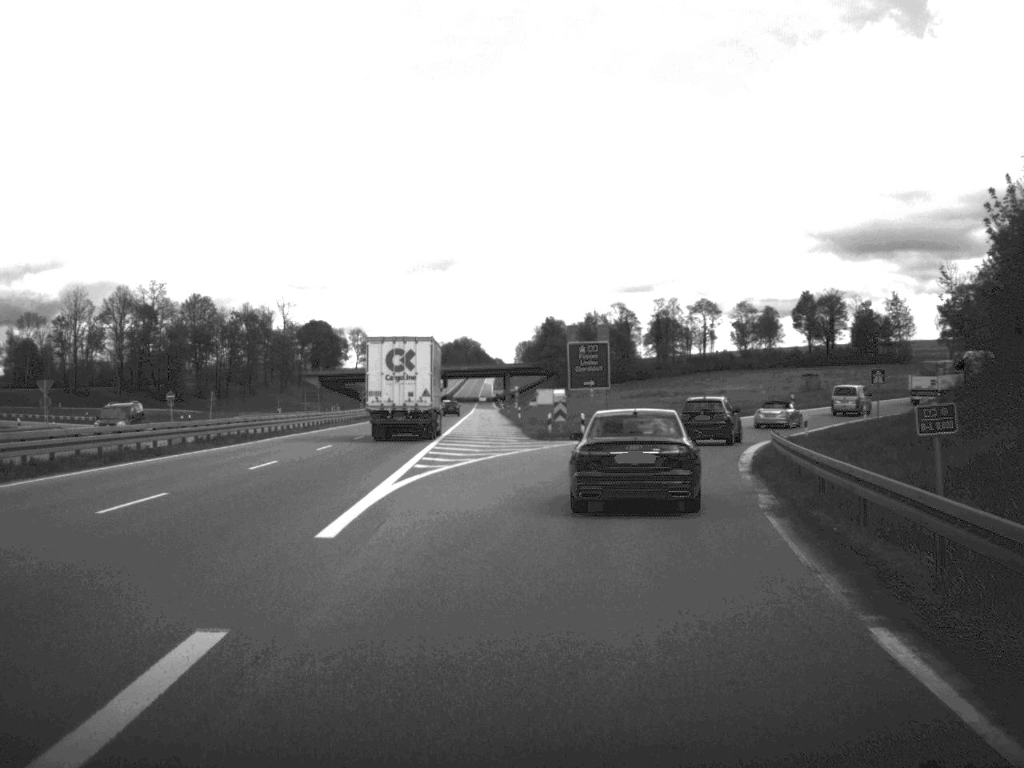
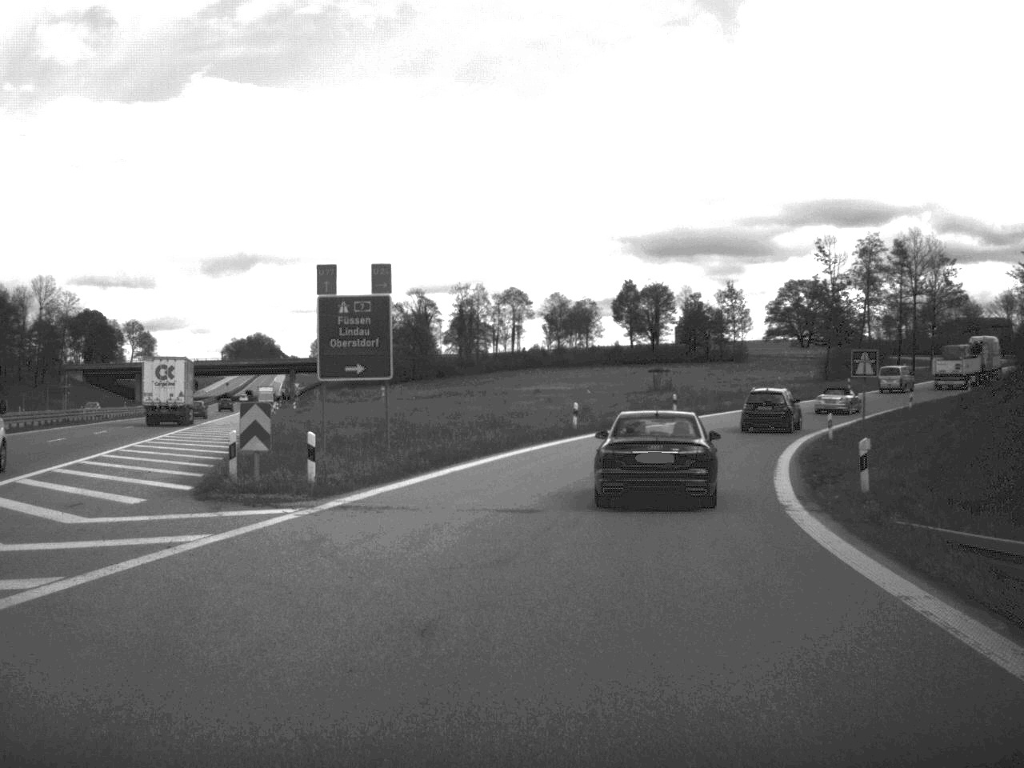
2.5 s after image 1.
(+2.2, +29.9) m; +9°
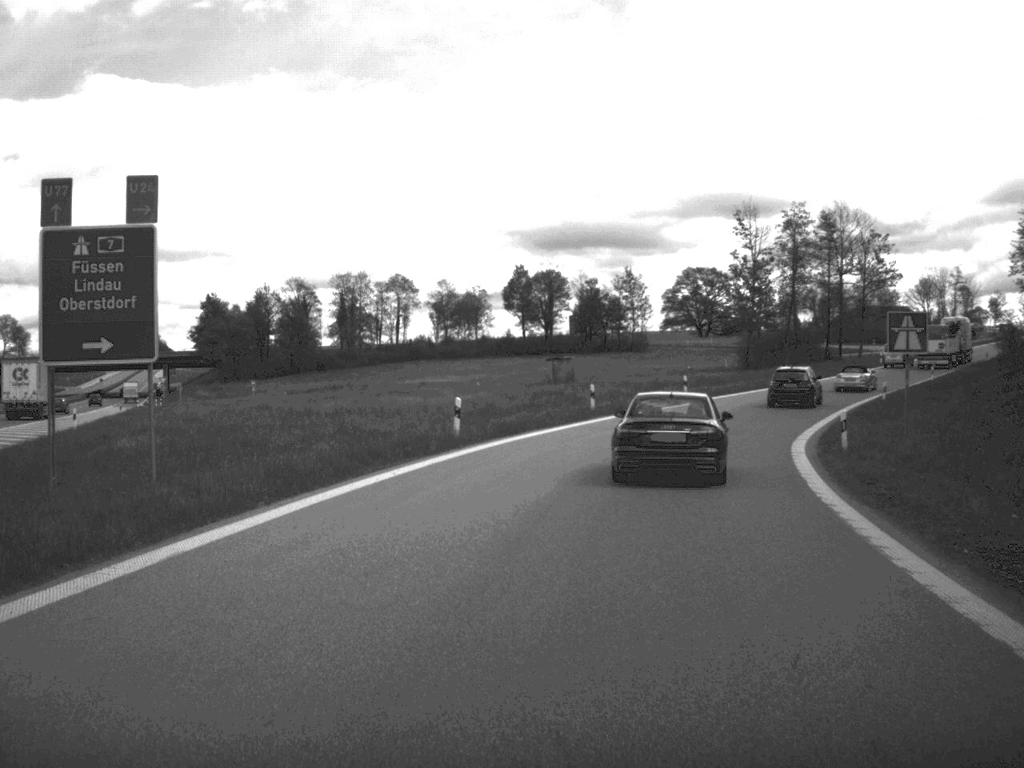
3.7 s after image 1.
(+0.6, +14.5) m; +5°
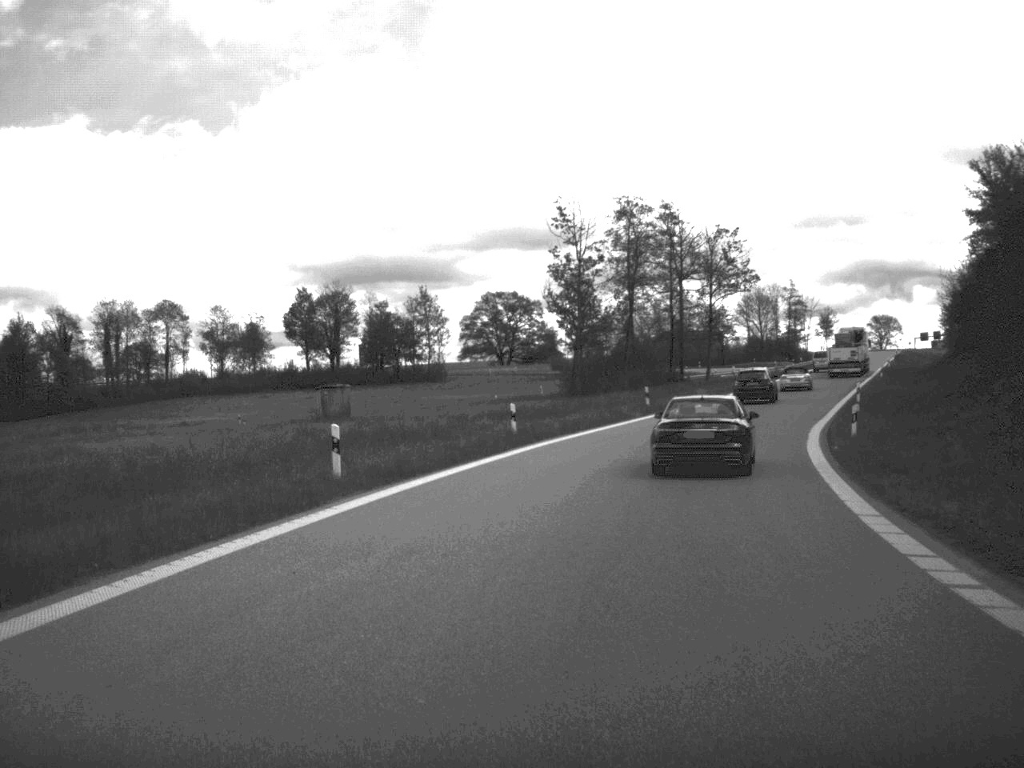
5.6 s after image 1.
(+1.8, +23.1) m; +9°
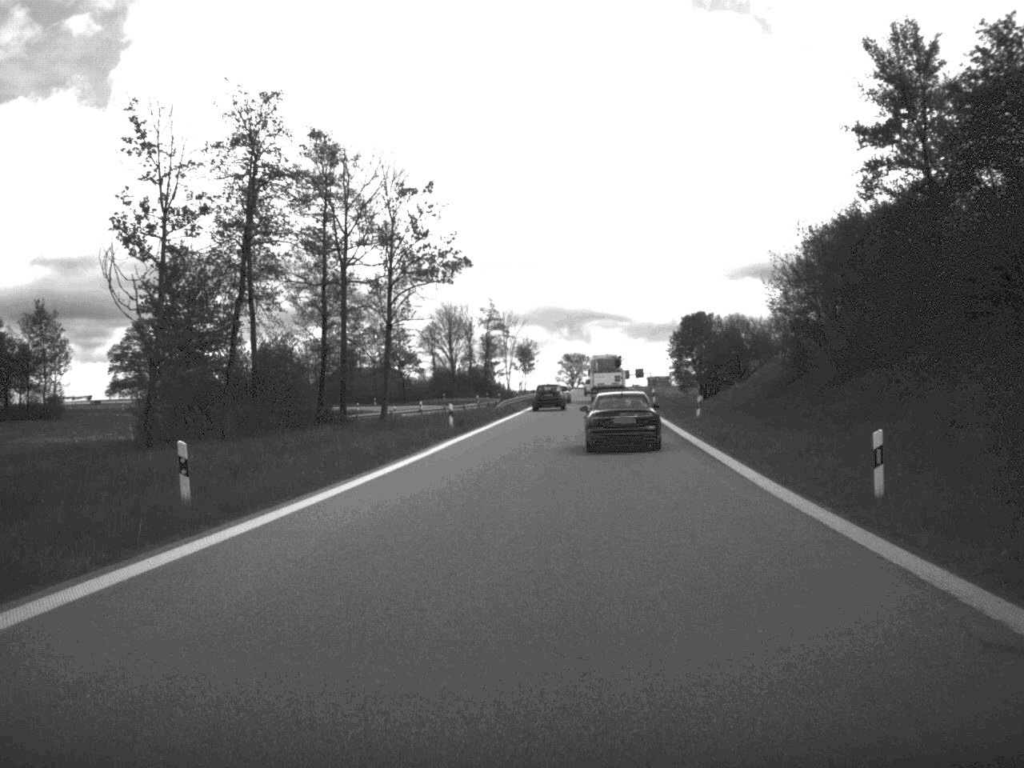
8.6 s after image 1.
(+5.0, +37.2) m; +14°
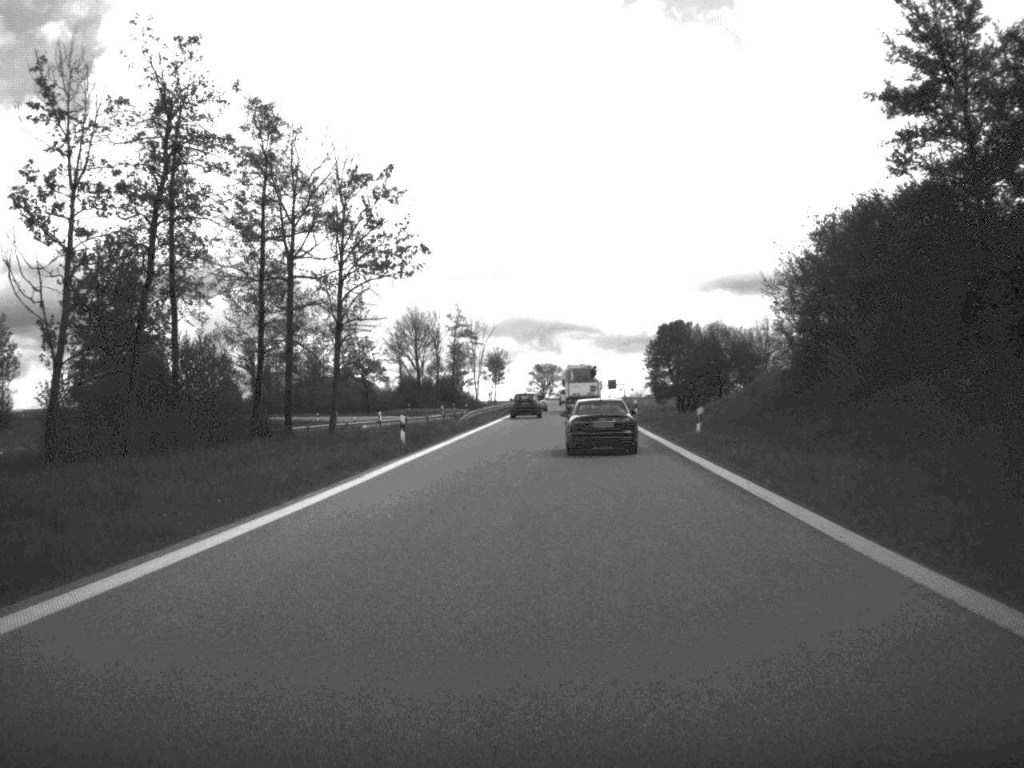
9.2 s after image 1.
(+0.1, +7.6) m; +1°
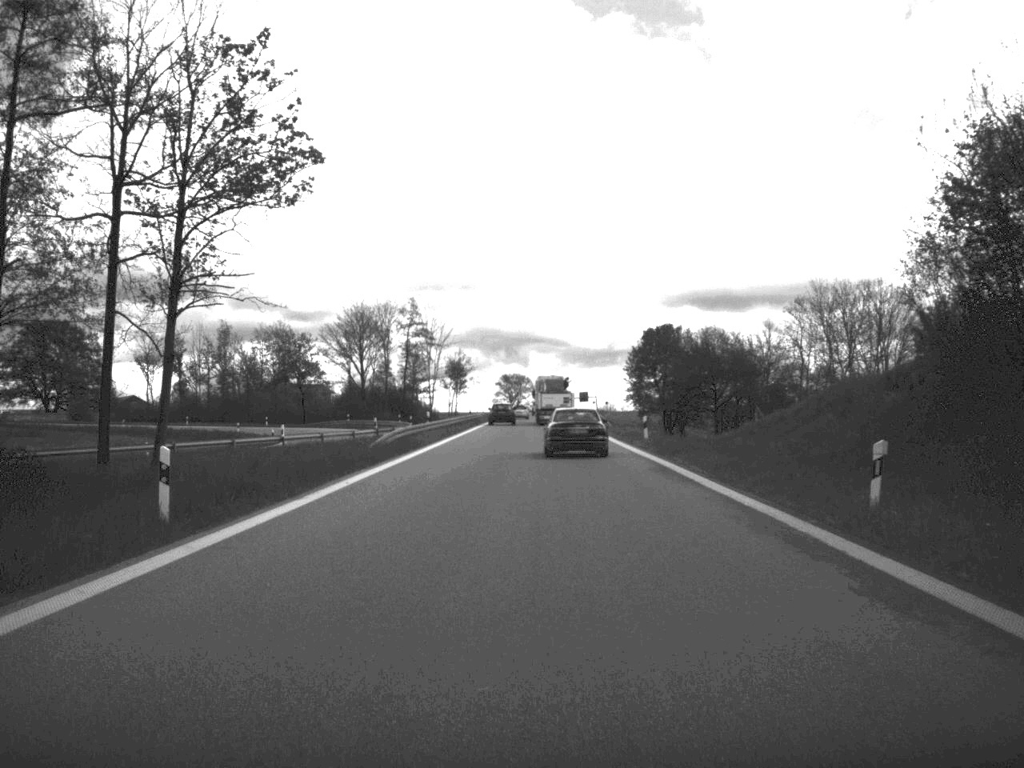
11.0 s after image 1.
(+0.3, +22.8) m; +1°
